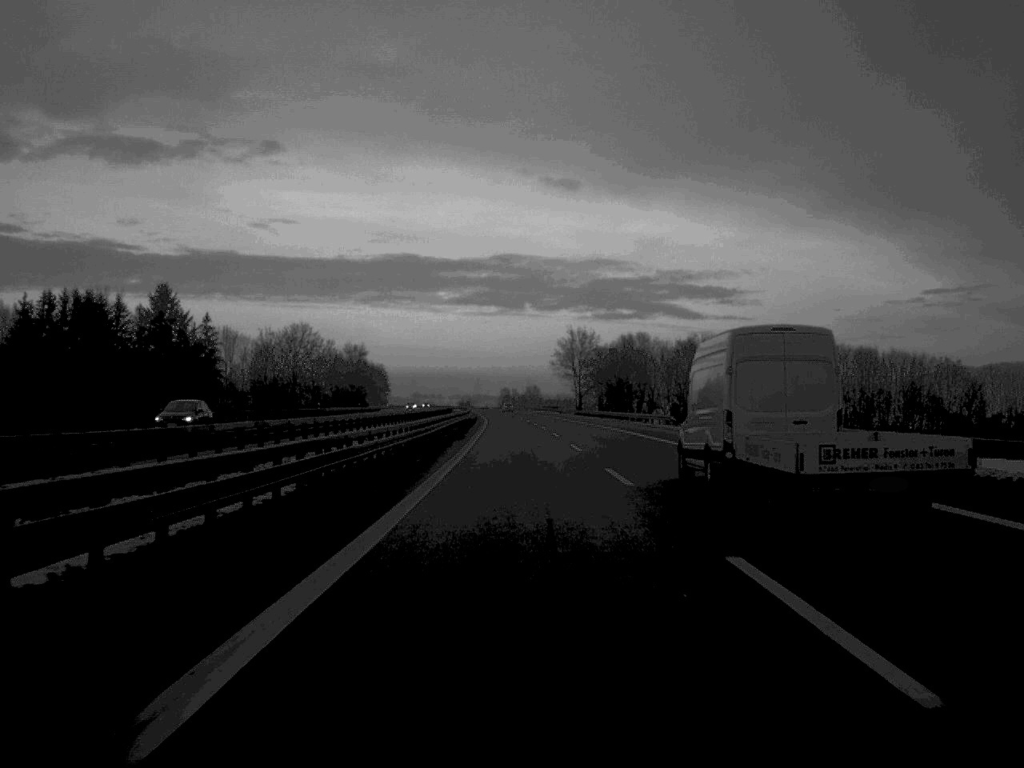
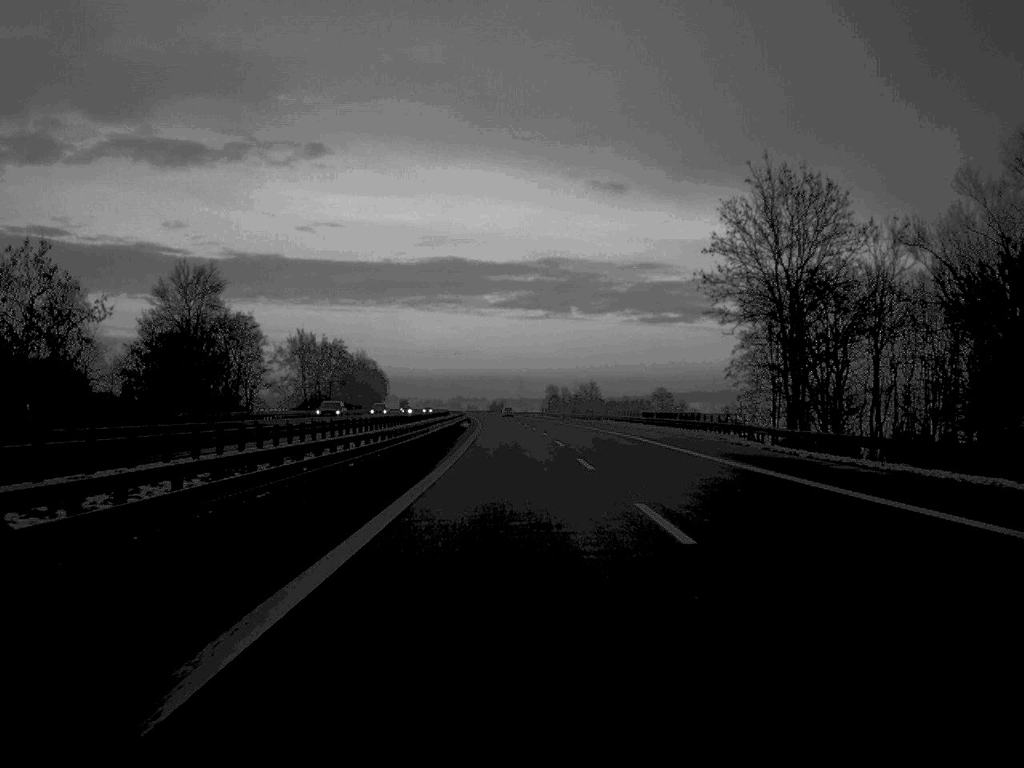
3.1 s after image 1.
(-2.4, +134.5) m; -2°
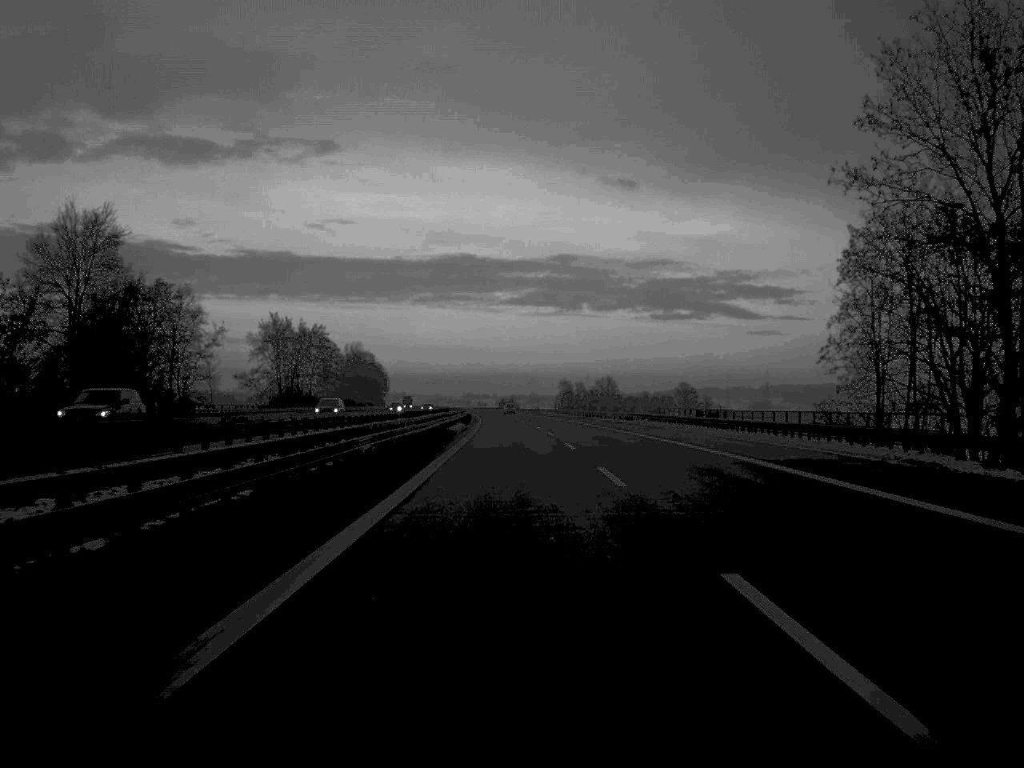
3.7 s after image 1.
(-0.1, +27.2) m; 0°
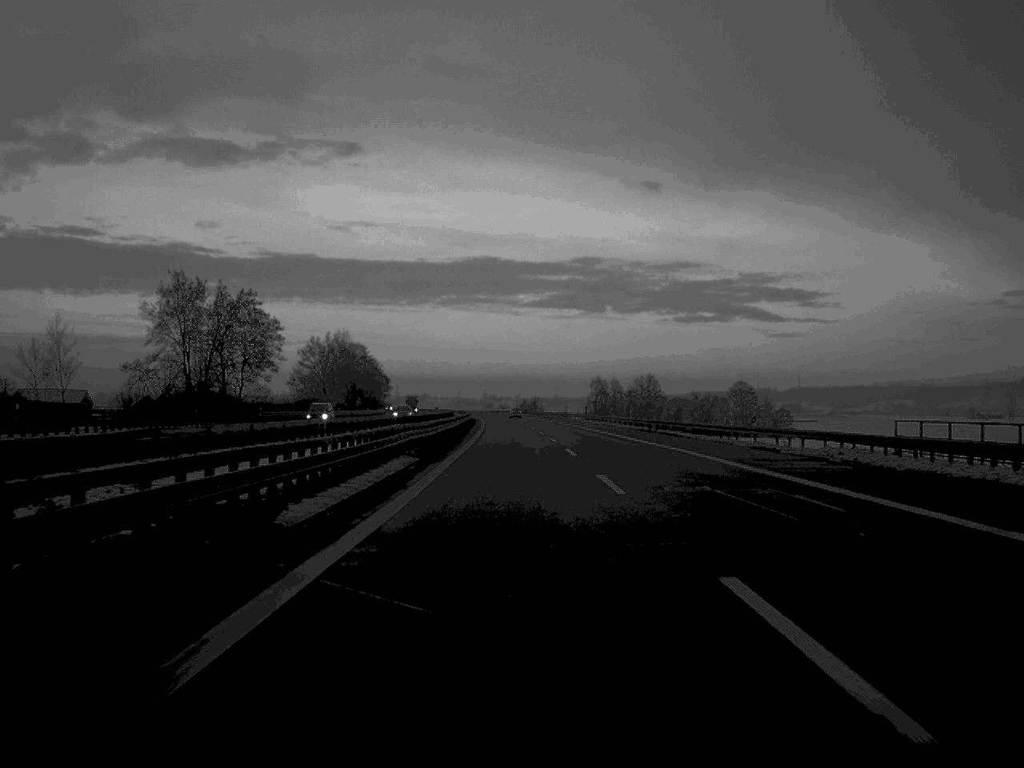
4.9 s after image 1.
(-0.5, +53.5) m; -1°
